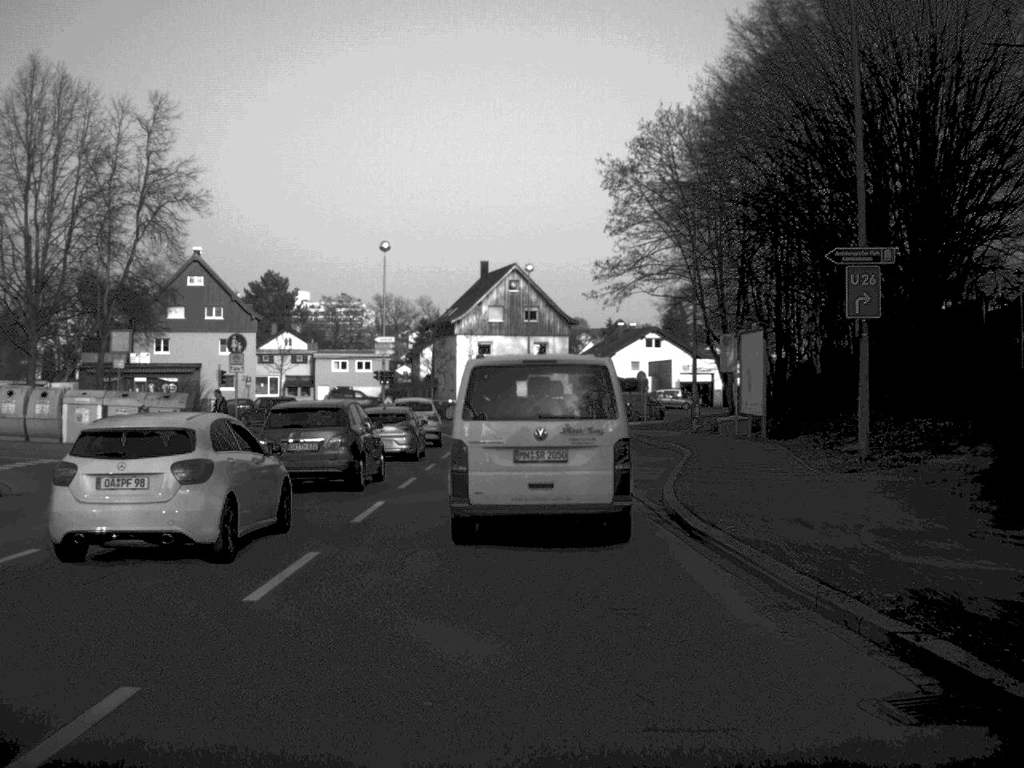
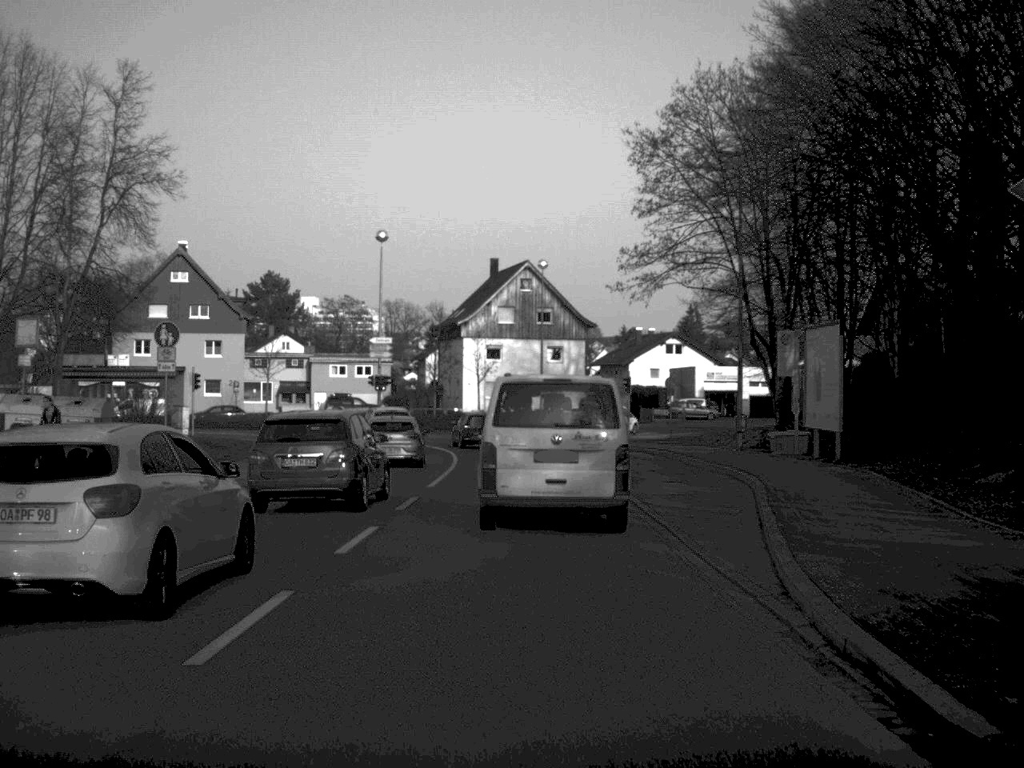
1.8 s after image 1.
(0.0, +8.3) m; 0°
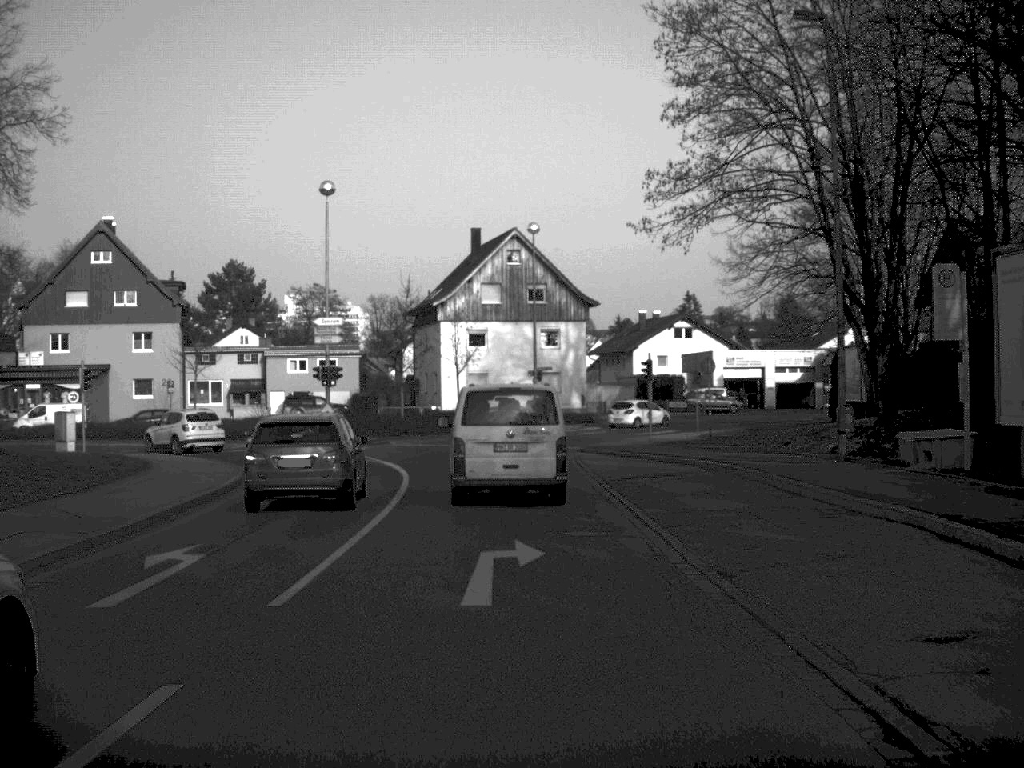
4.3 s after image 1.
(0.0, +15.2) m; 0°
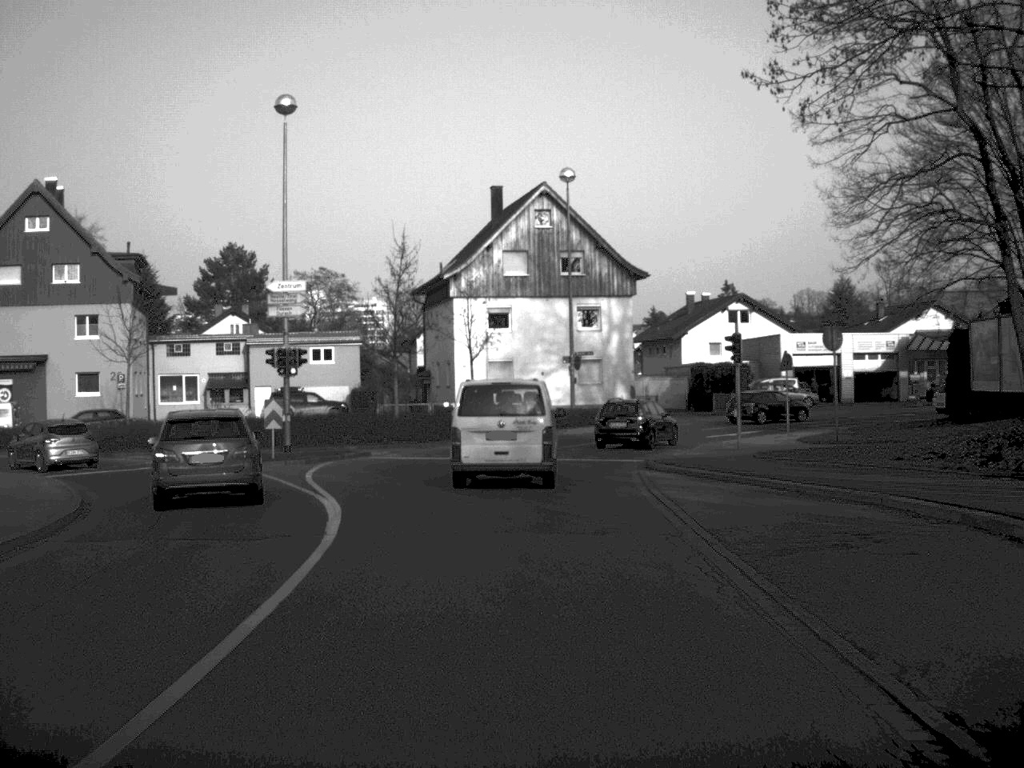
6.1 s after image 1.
(-0.1, +14.9) m; -1°
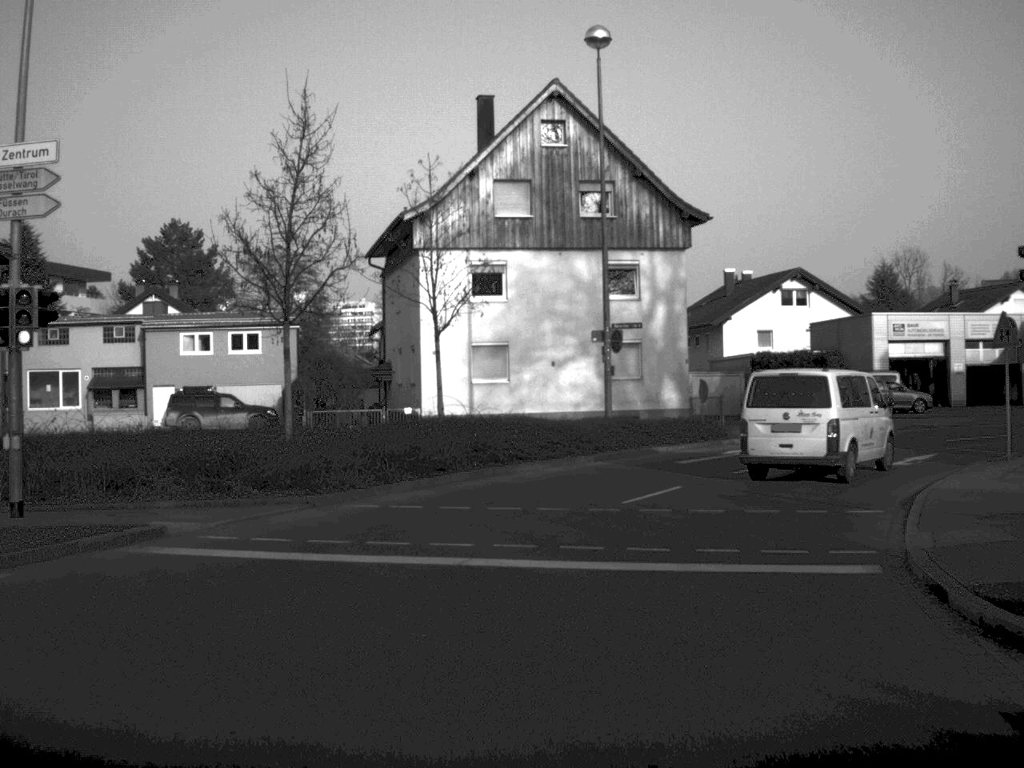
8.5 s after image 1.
(-0.3, +21.4) m; +1°
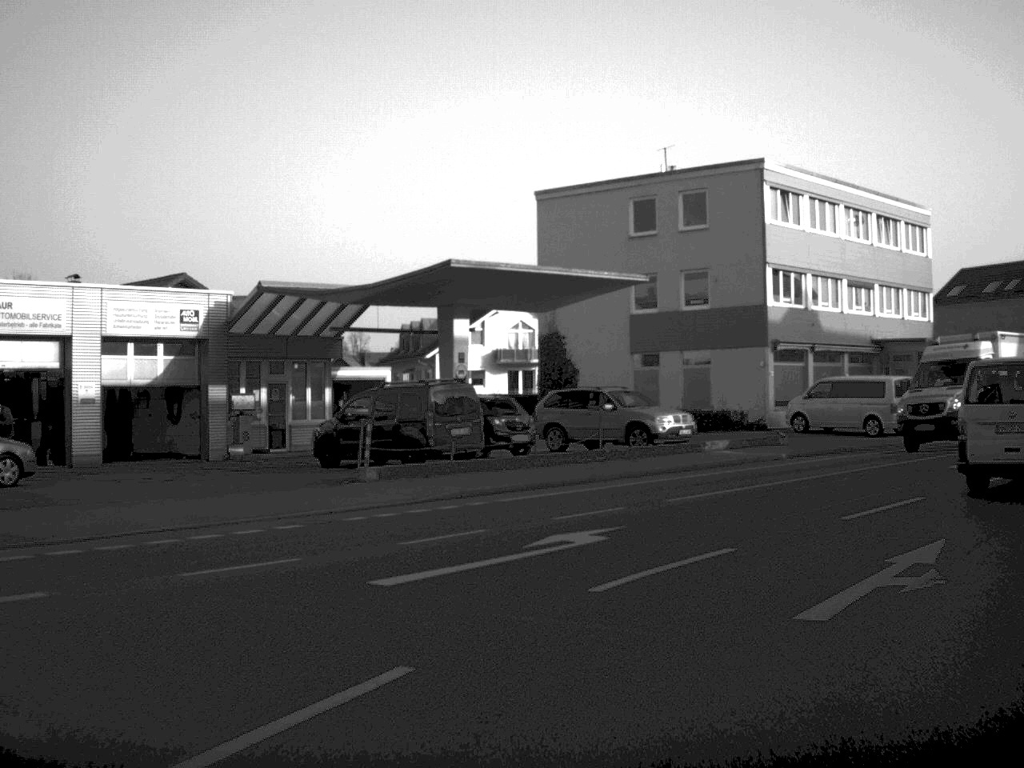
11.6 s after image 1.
(+8.6, +28.4) m; +41°
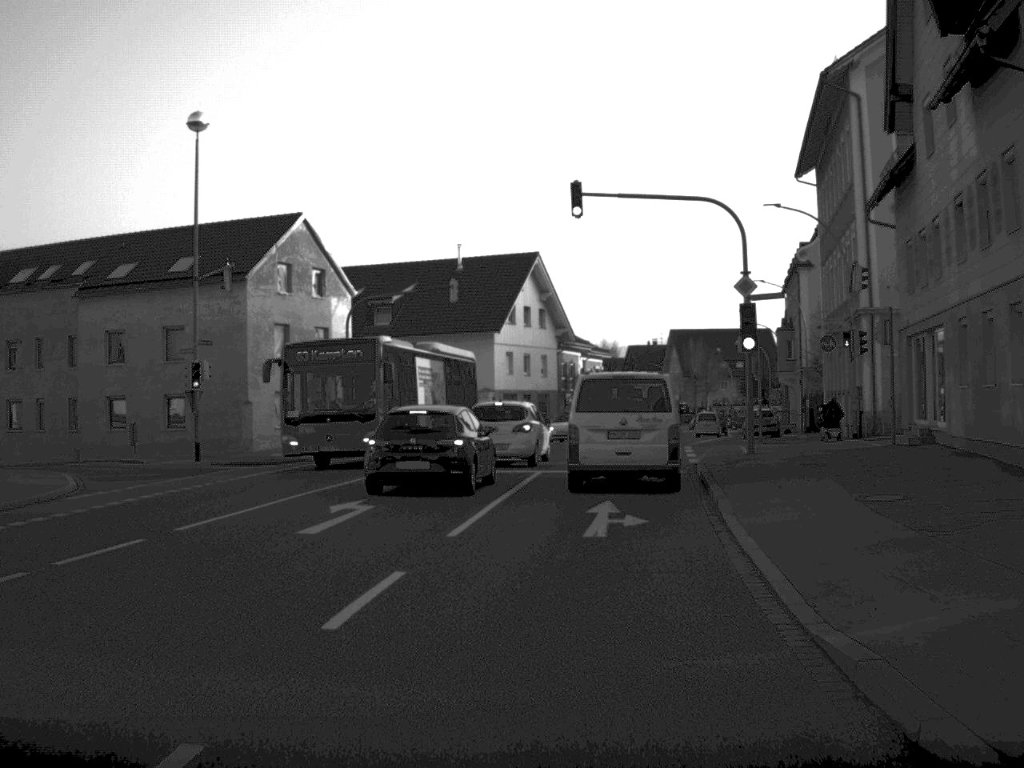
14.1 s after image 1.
(+9.6, +21.5) m; +41°
